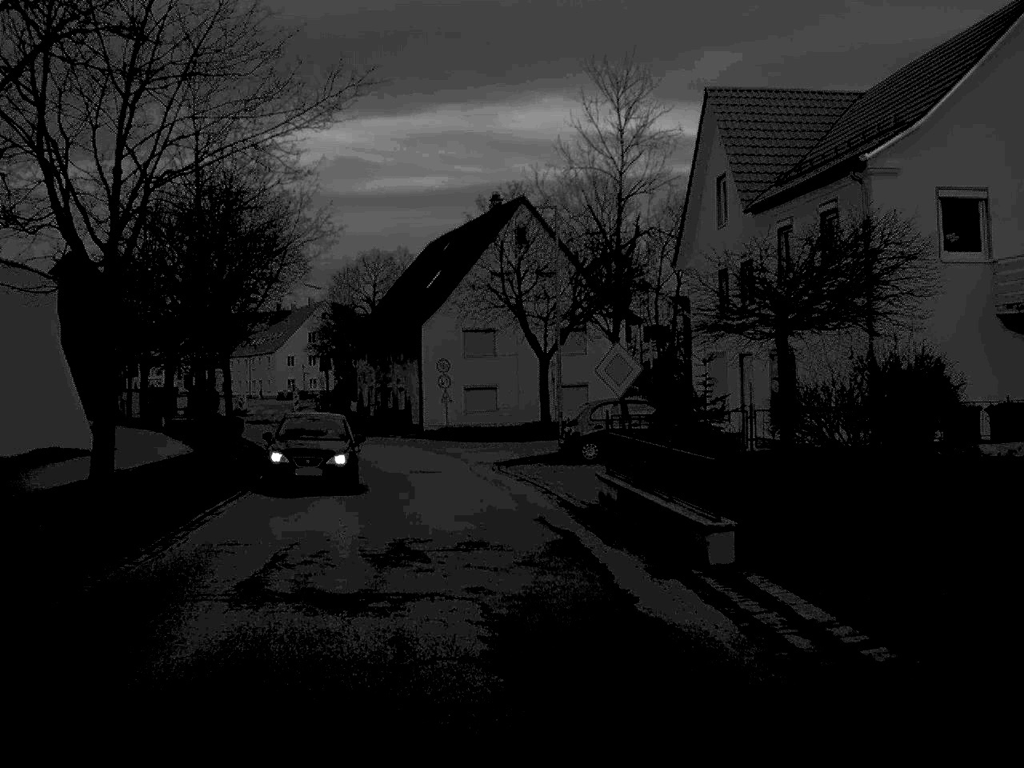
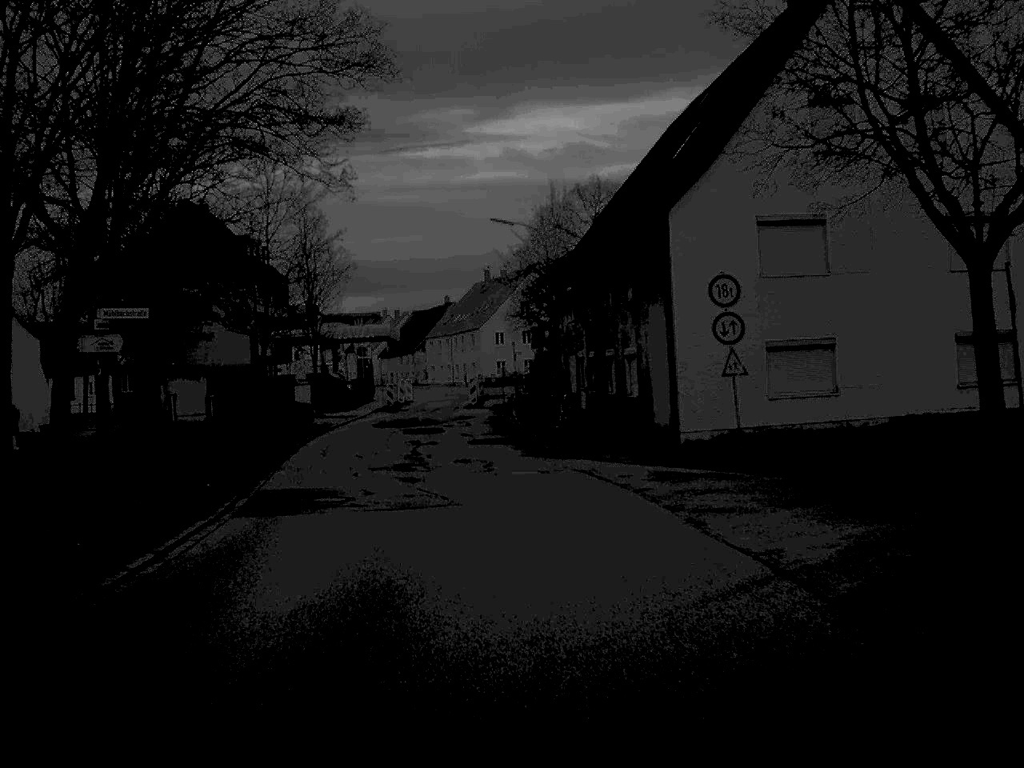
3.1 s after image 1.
(-2.5, +29.7) m; -11°
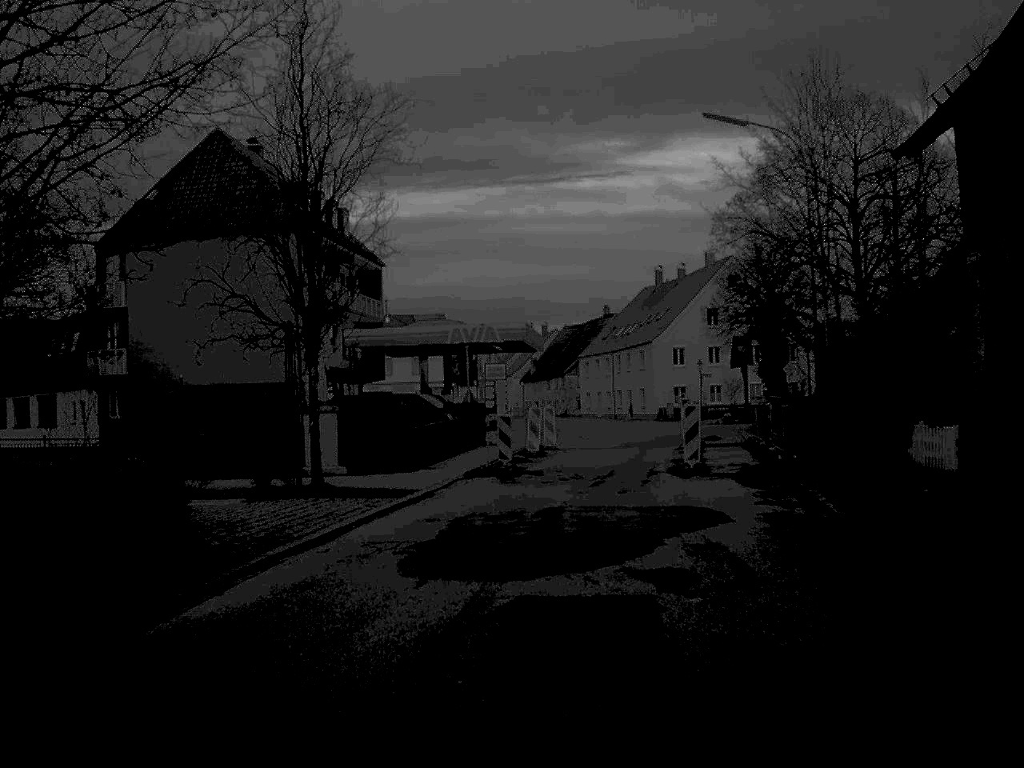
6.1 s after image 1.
(-2.2, +30.3) m; -6°
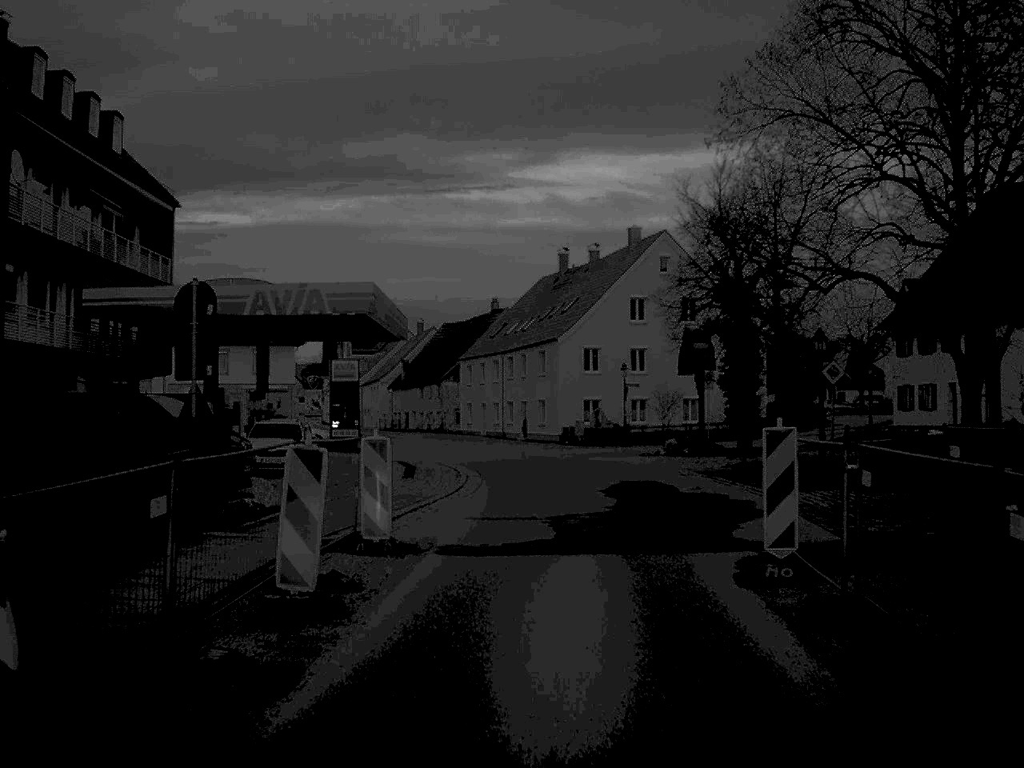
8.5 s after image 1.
(+0.9, +22.0) m; +6°
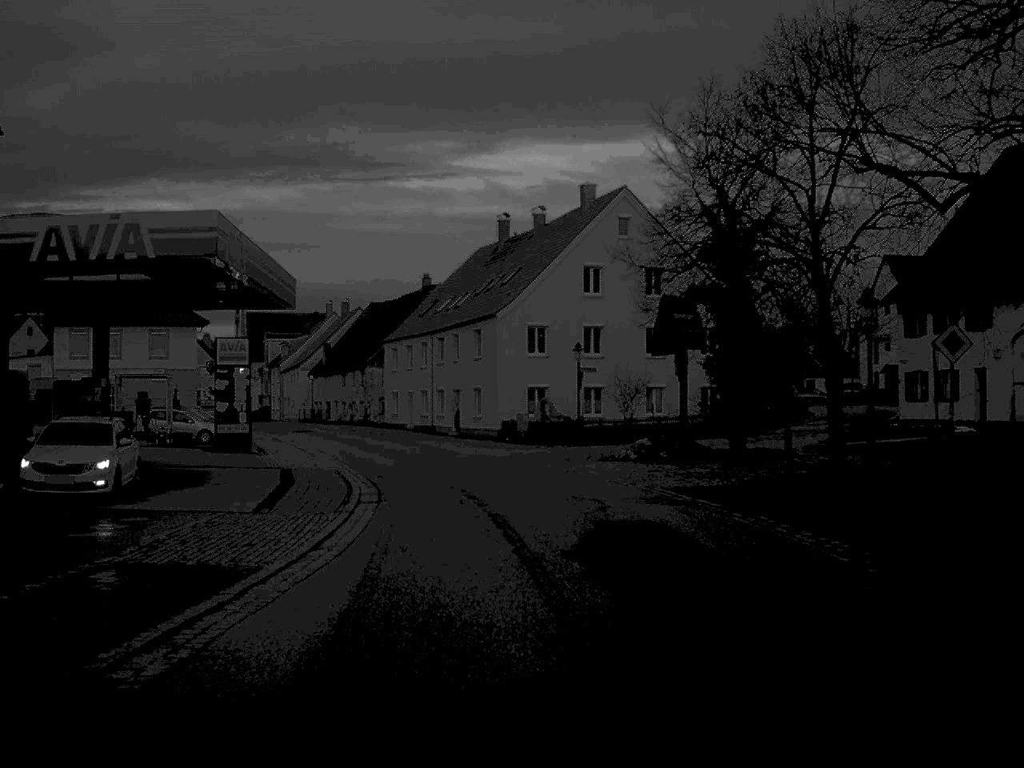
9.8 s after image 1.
(+0.3, +11.5) m; +3°
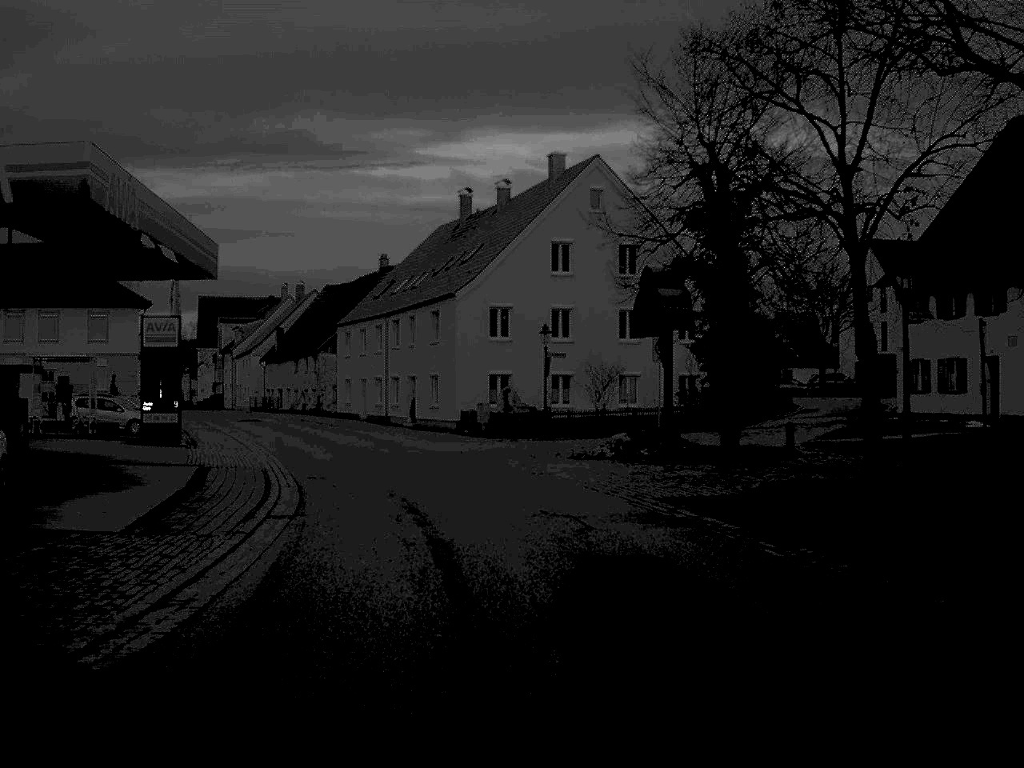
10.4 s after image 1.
(+0.1, +5.0) m; +2°
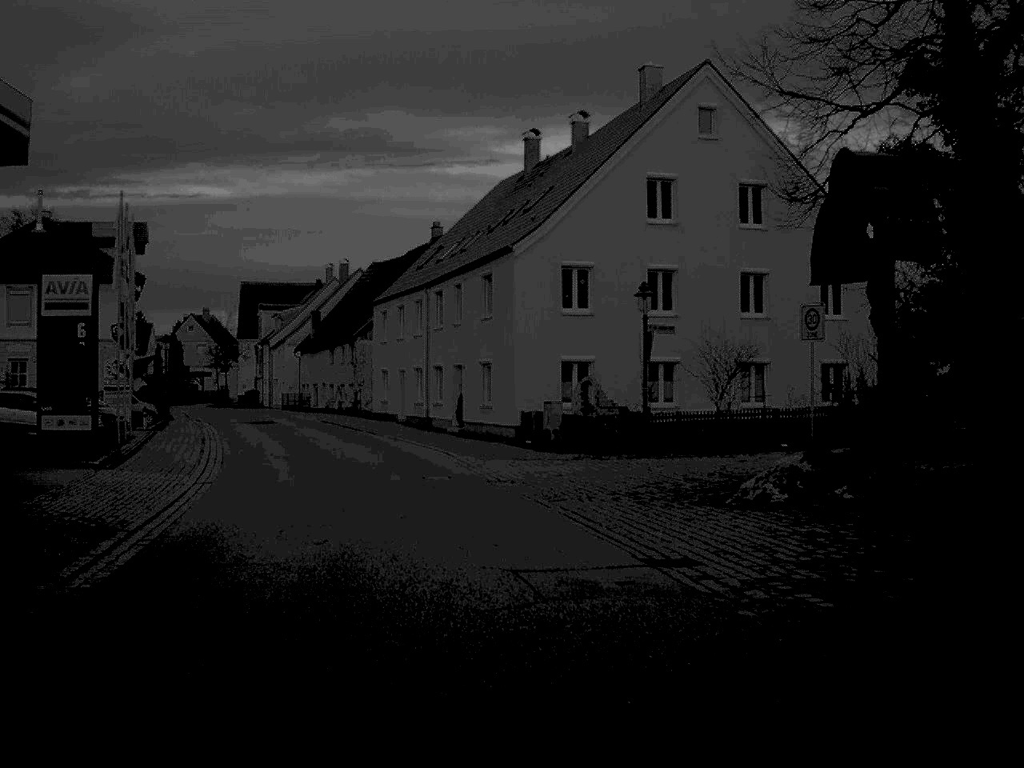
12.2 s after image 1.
(-0.2, +14.8) m; -4°
